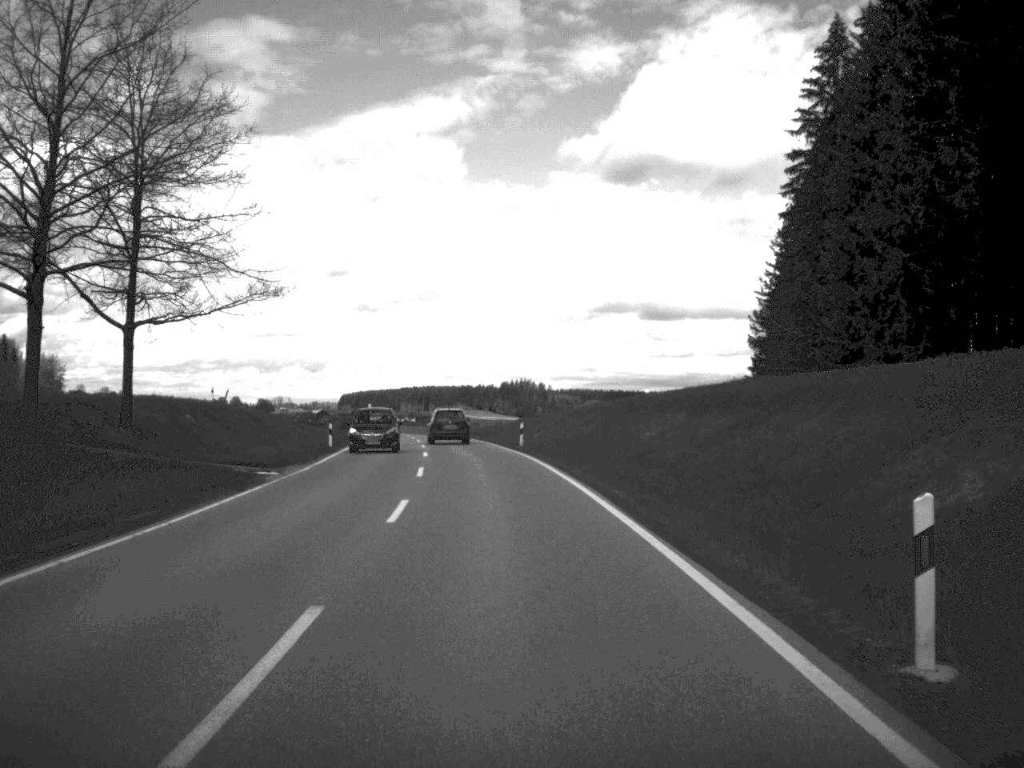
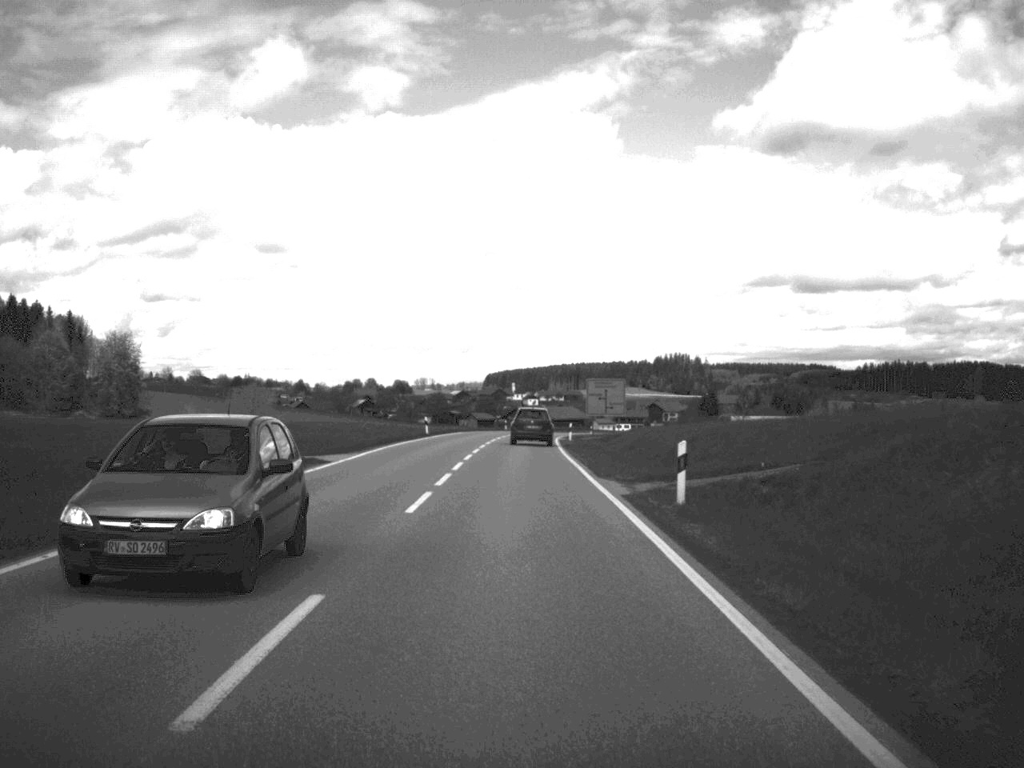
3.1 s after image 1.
(-5.7, +81.1) m; -7°
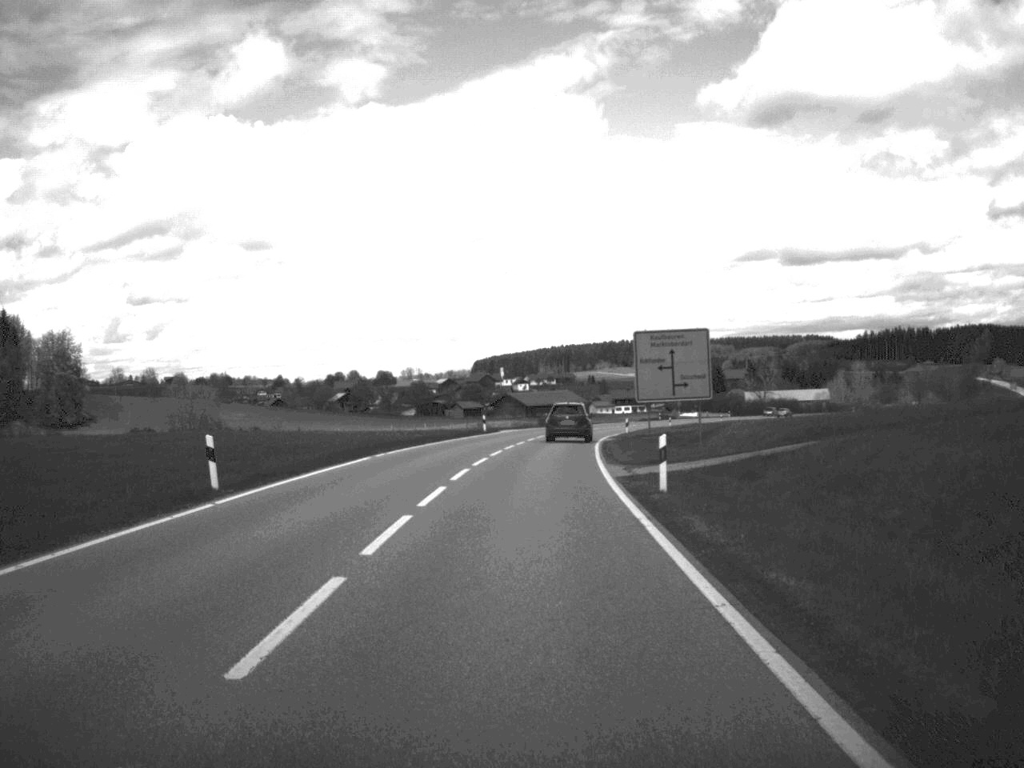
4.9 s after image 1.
(-0.1, +46.6) m; 0°
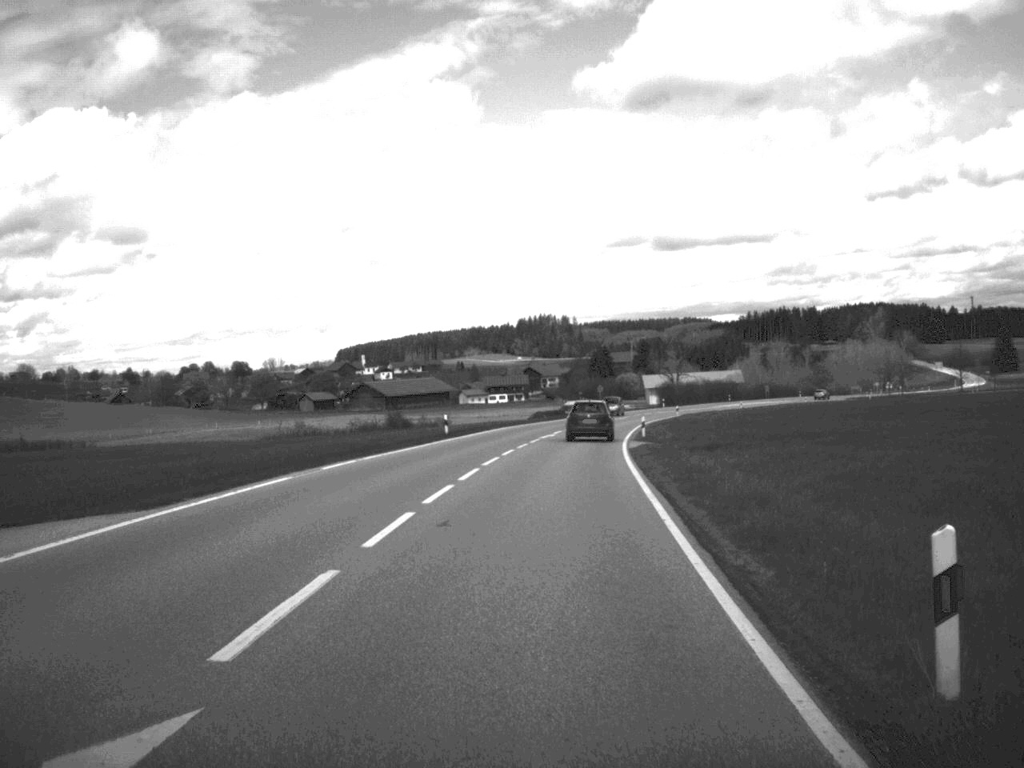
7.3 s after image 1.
(+2.6, +63.6) m; +6°
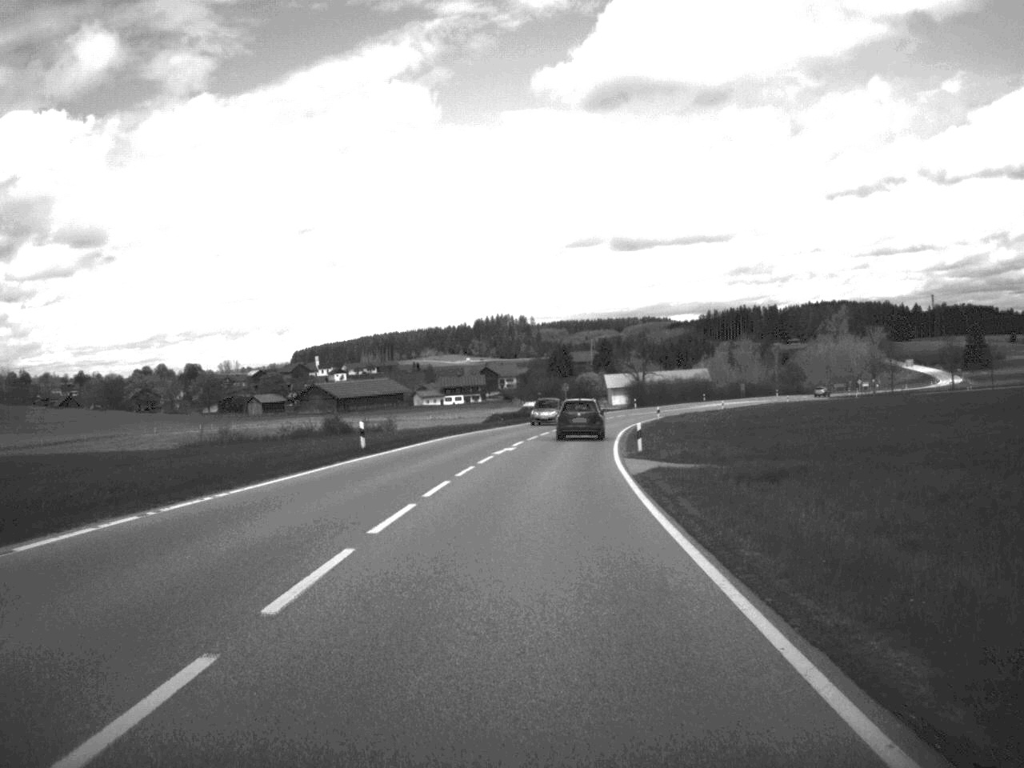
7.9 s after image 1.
(+0.3, +15.6) m; +2°
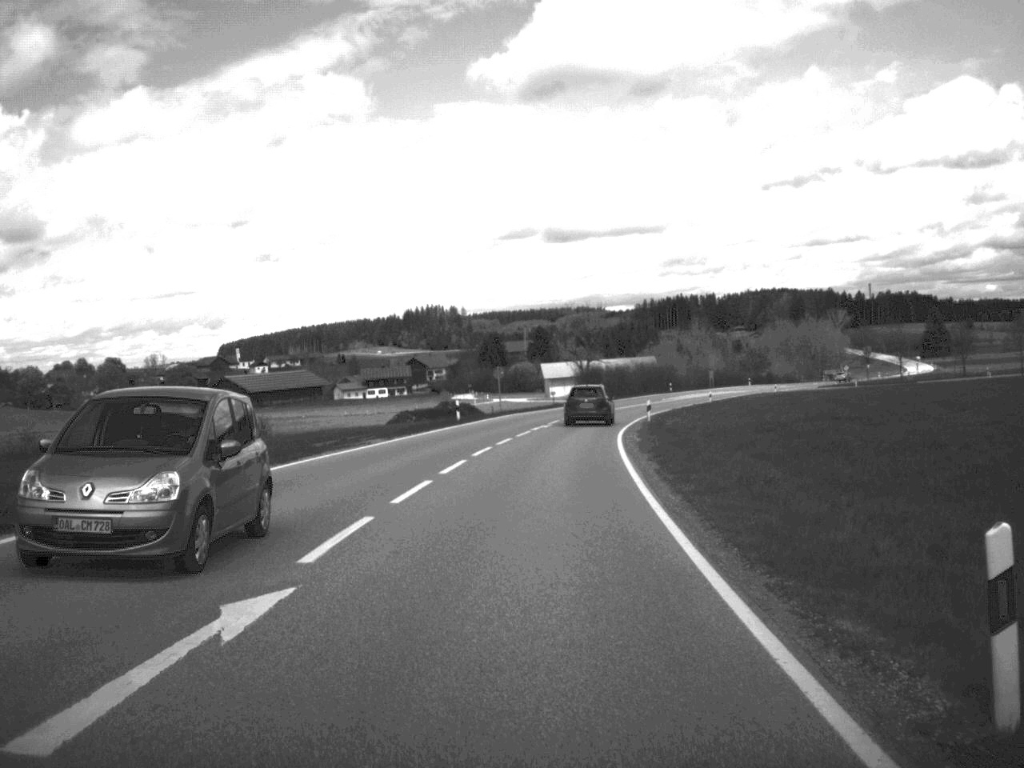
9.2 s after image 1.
(+0.9, +32.6) m; +3°
